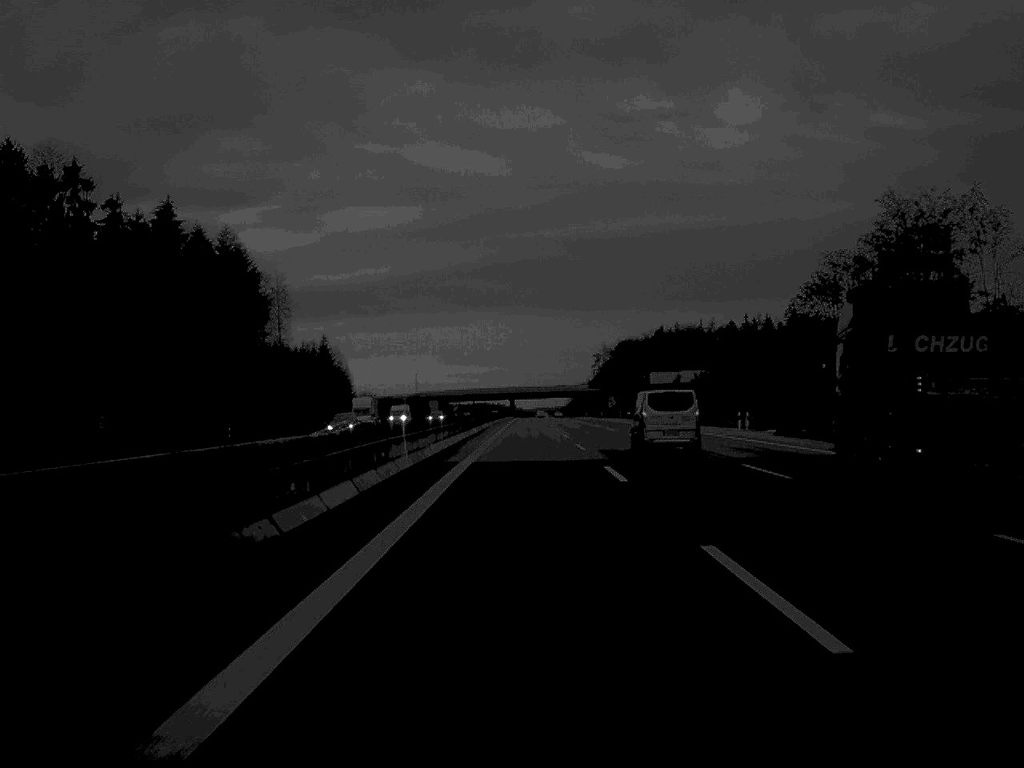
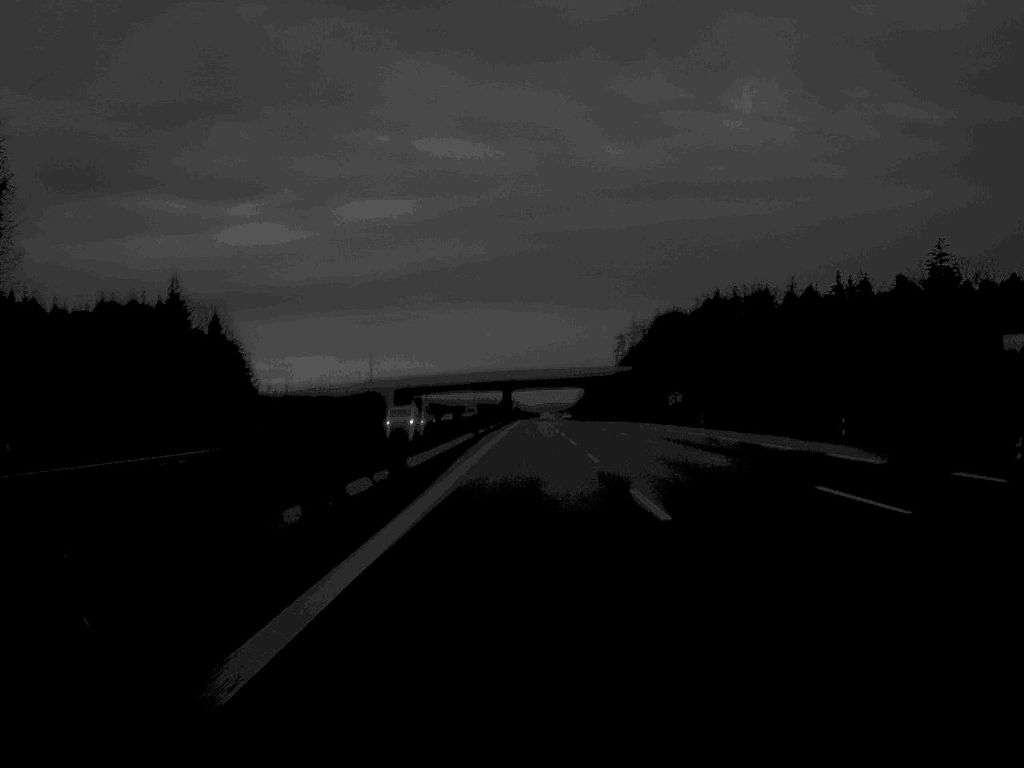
(+0.1, +134.1) m; 0°
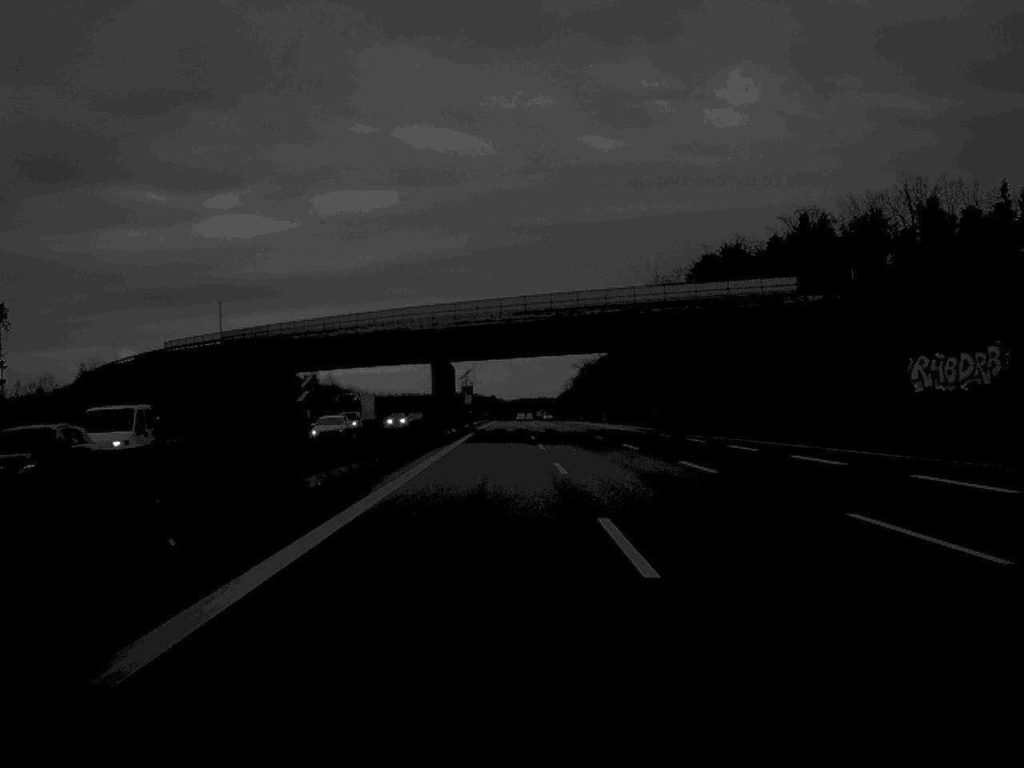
(+1.1, +131.7) m; +1°
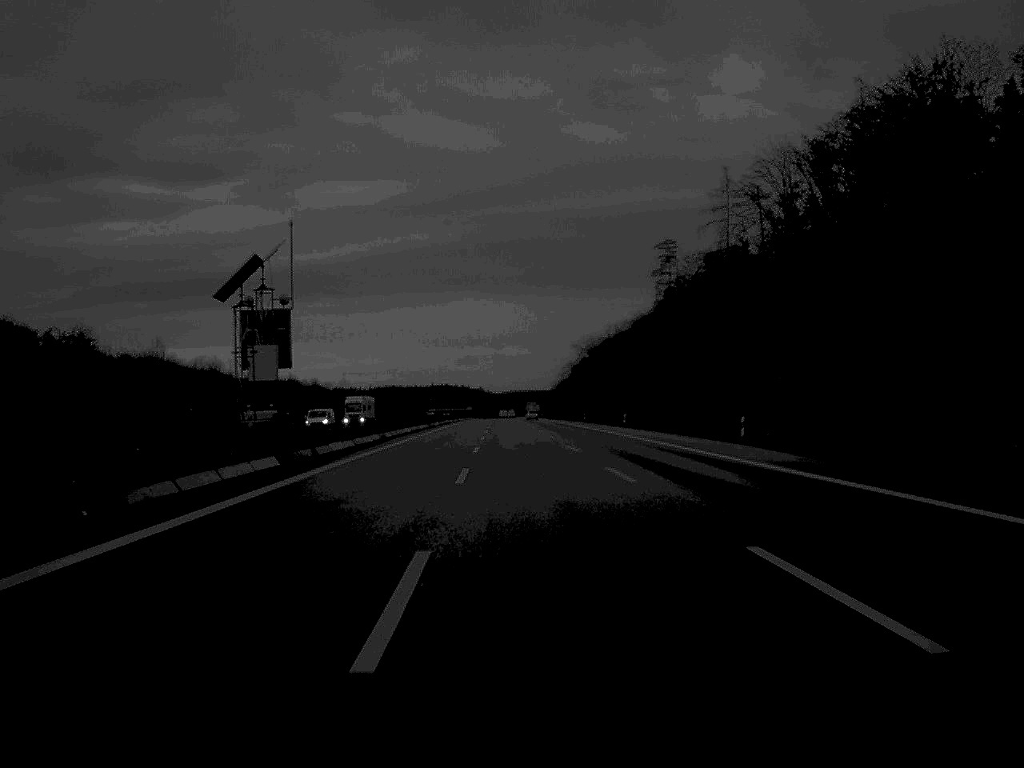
(+0.5, +111.9) m; 0°
